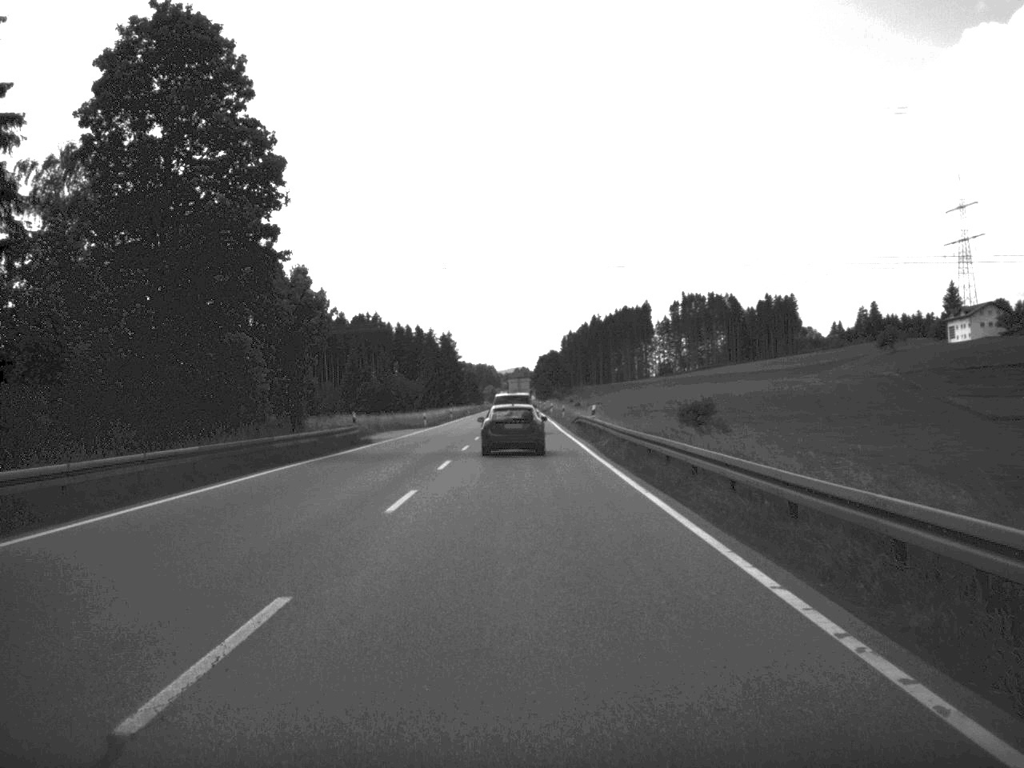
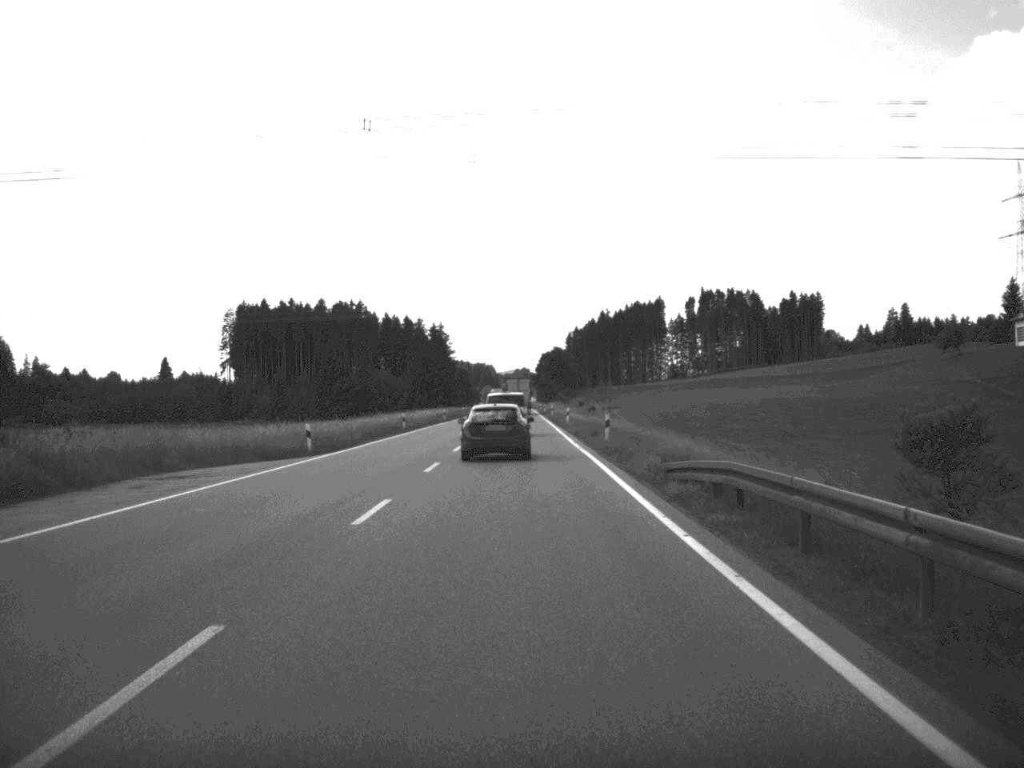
(-0.1, +48.5) m; 0°
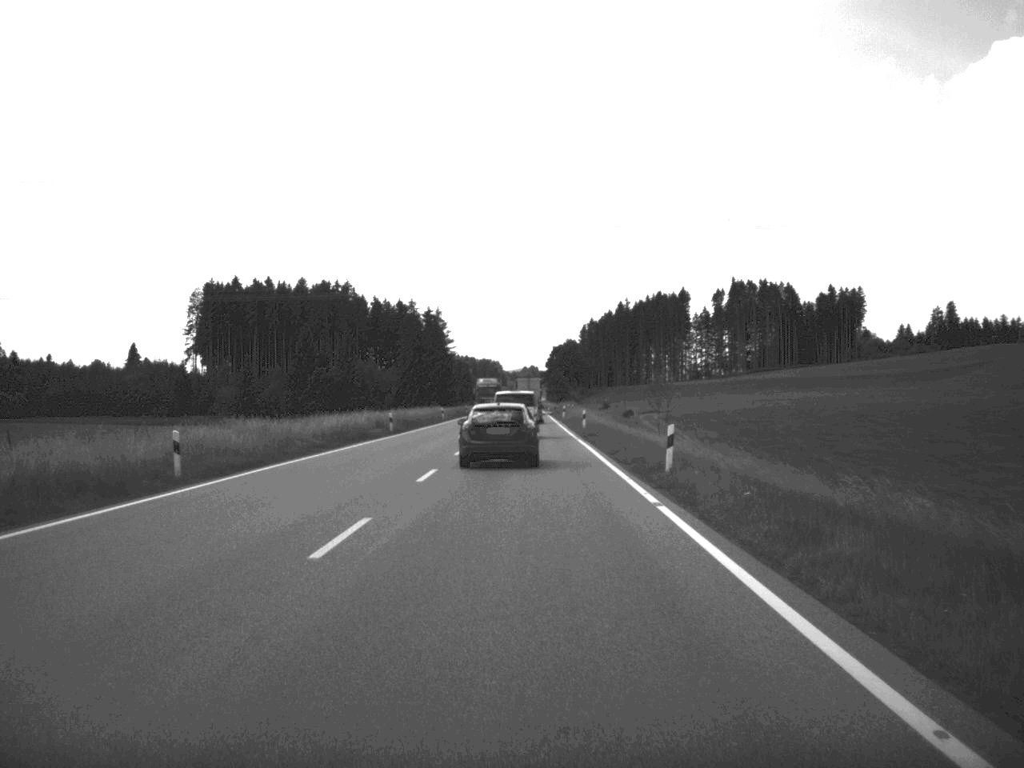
(-0.3, +51.4) m; -1°
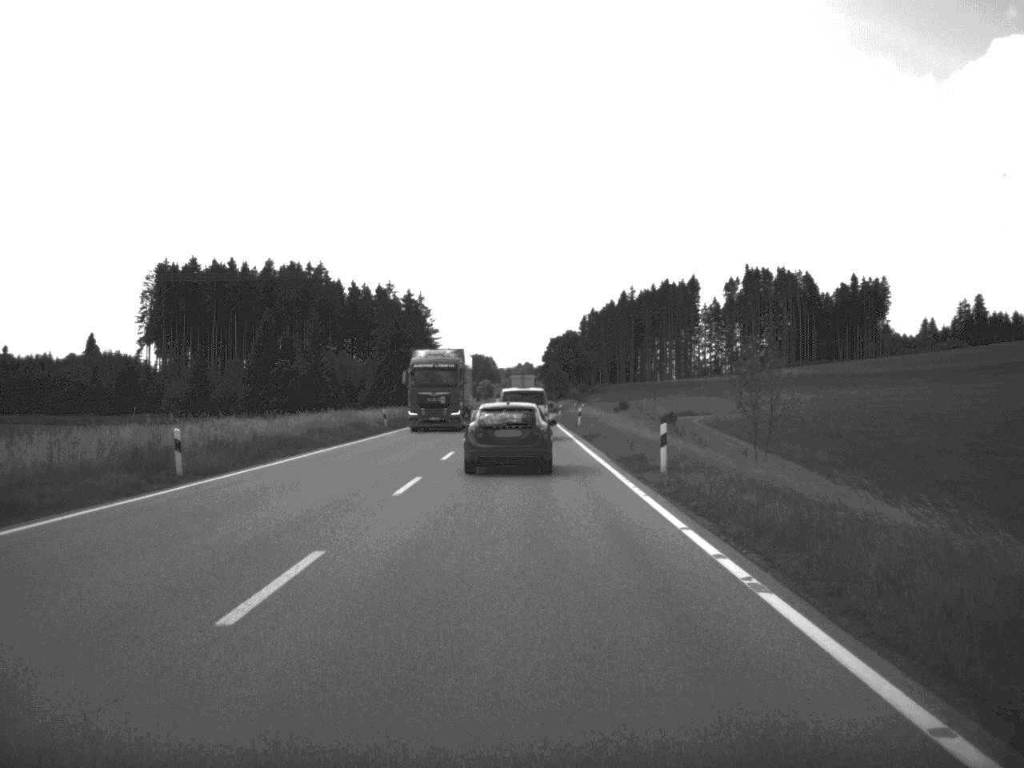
(+0.1, +39.1) m; 0°
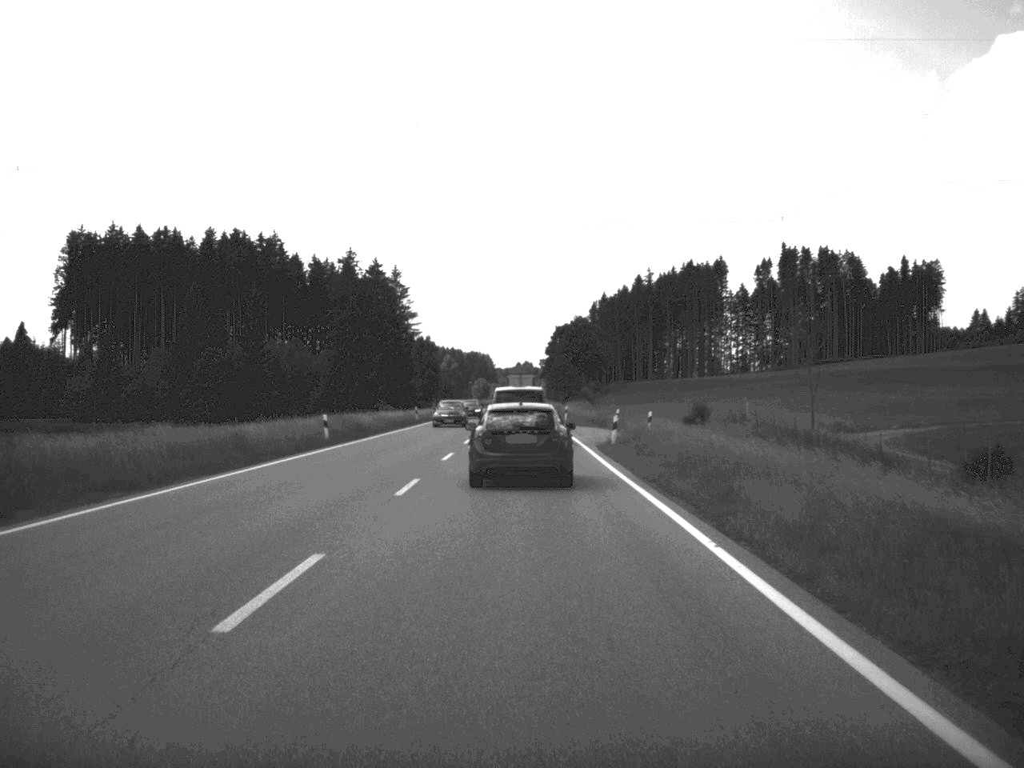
(-0.2, +59.0) m; 0°
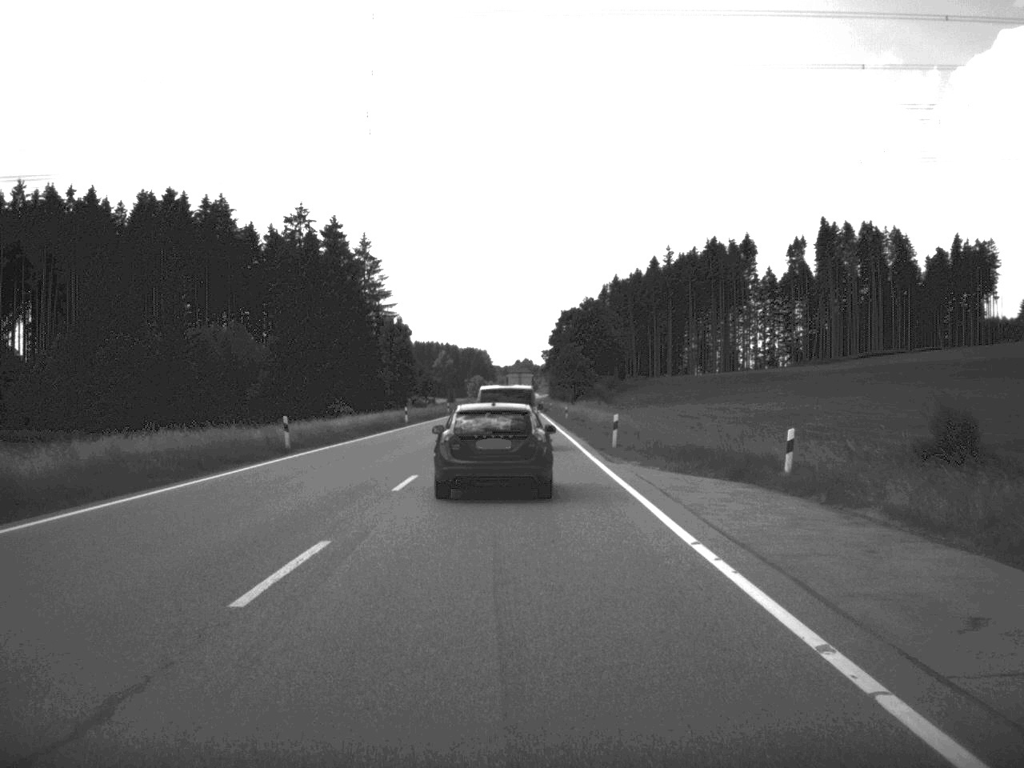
(-0.1, +46.1) m; 0°
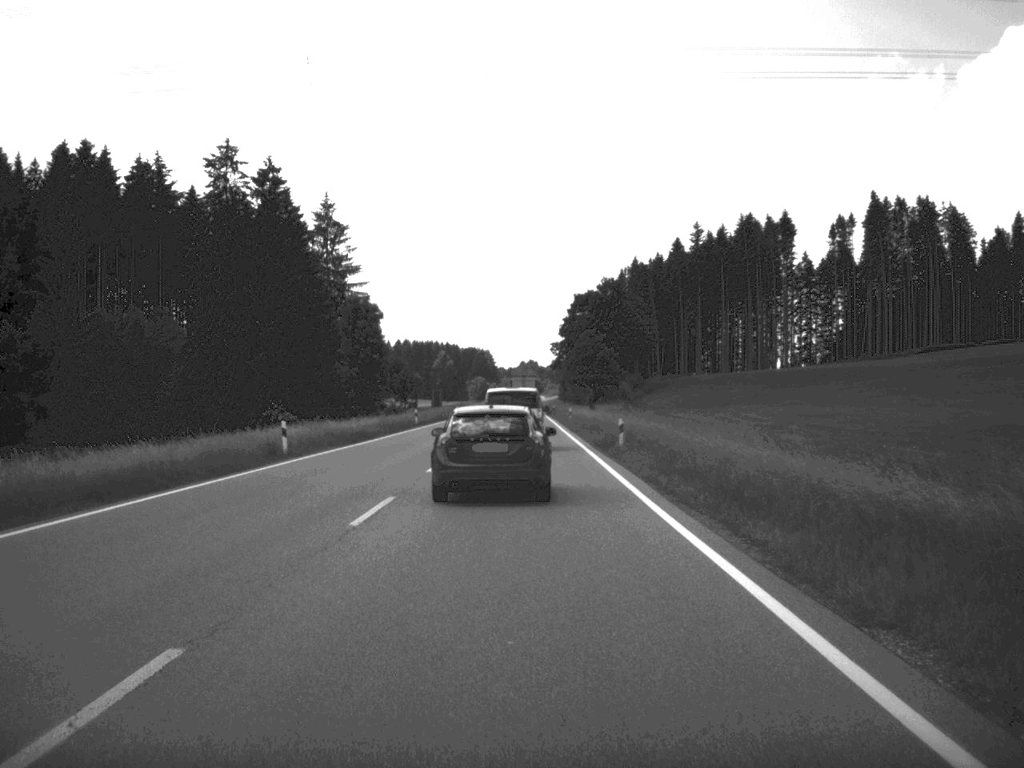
(-0.2, +41.0) m; 0°
